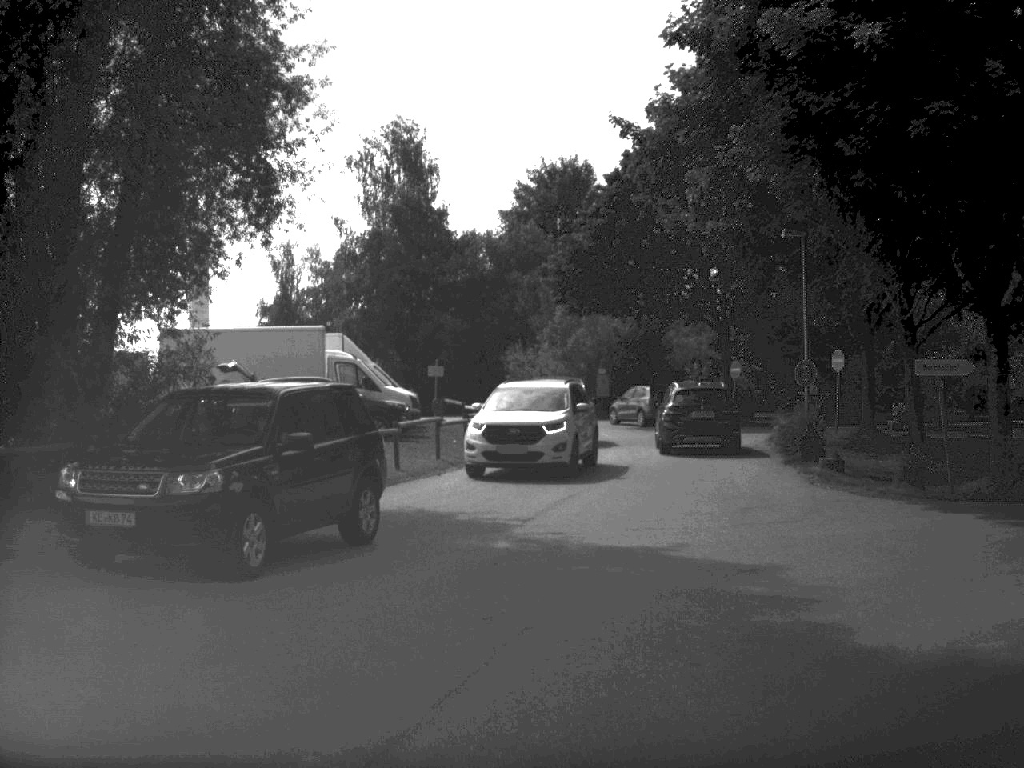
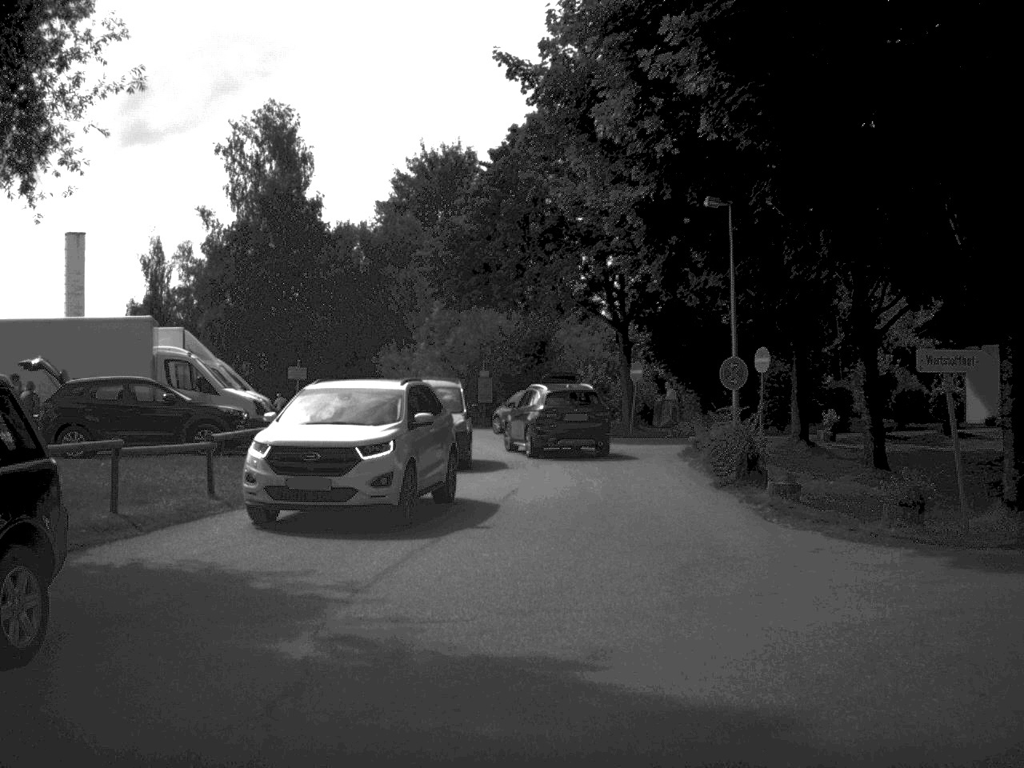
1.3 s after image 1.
(+0.3, +5.5) m; +5°
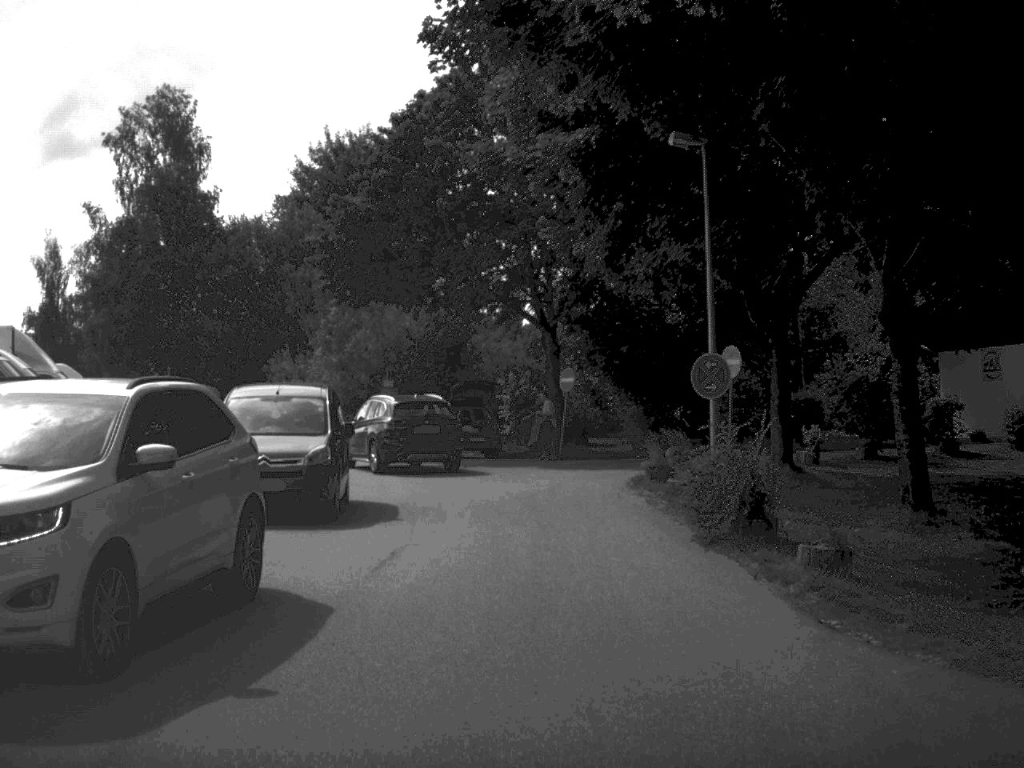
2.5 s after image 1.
(+0.2, +6.6) m; +3°
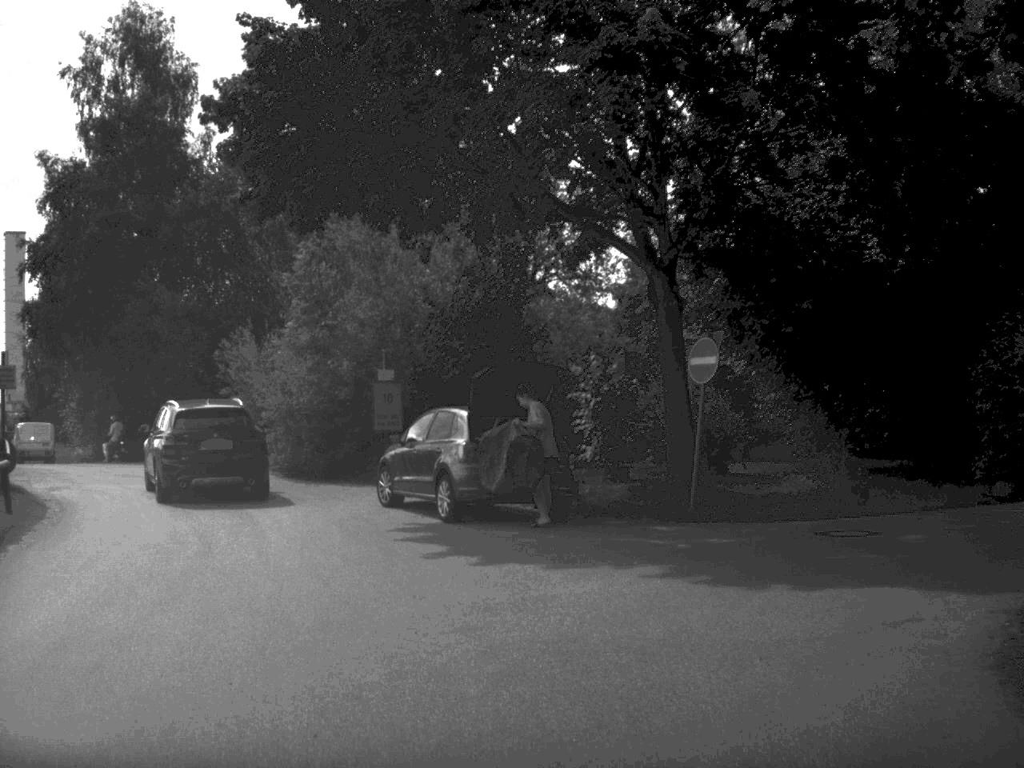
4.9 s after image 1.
(-0.1, +16.1) m; -4°
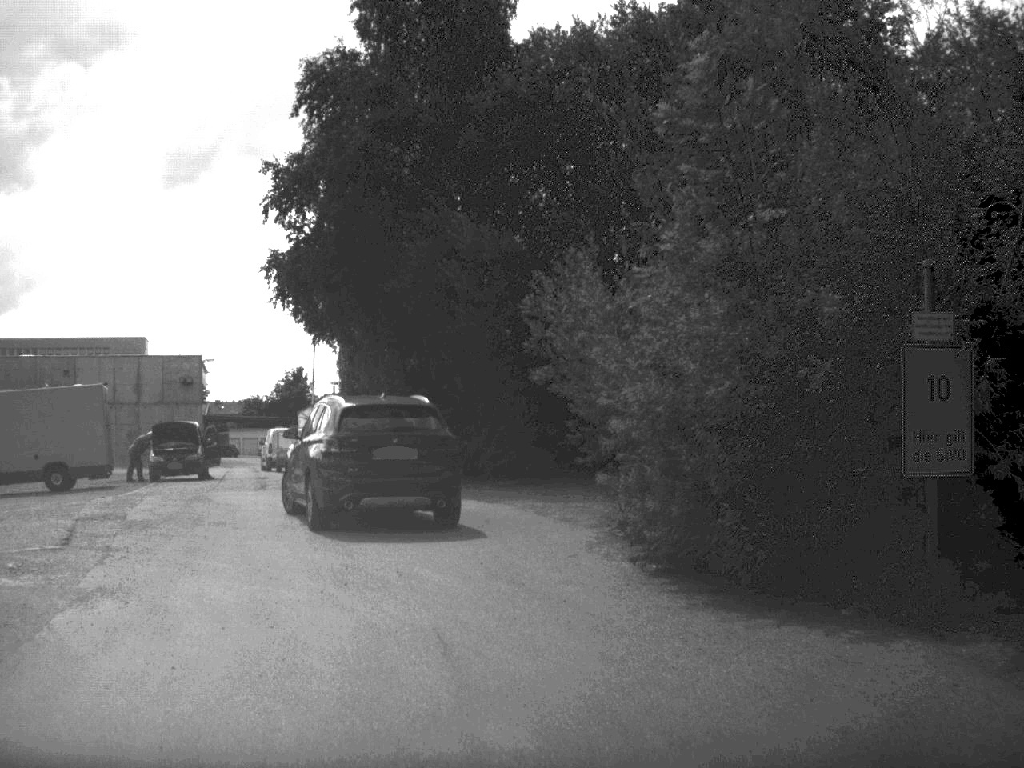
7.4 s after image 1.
(-2.3, +14.3) m; -16°
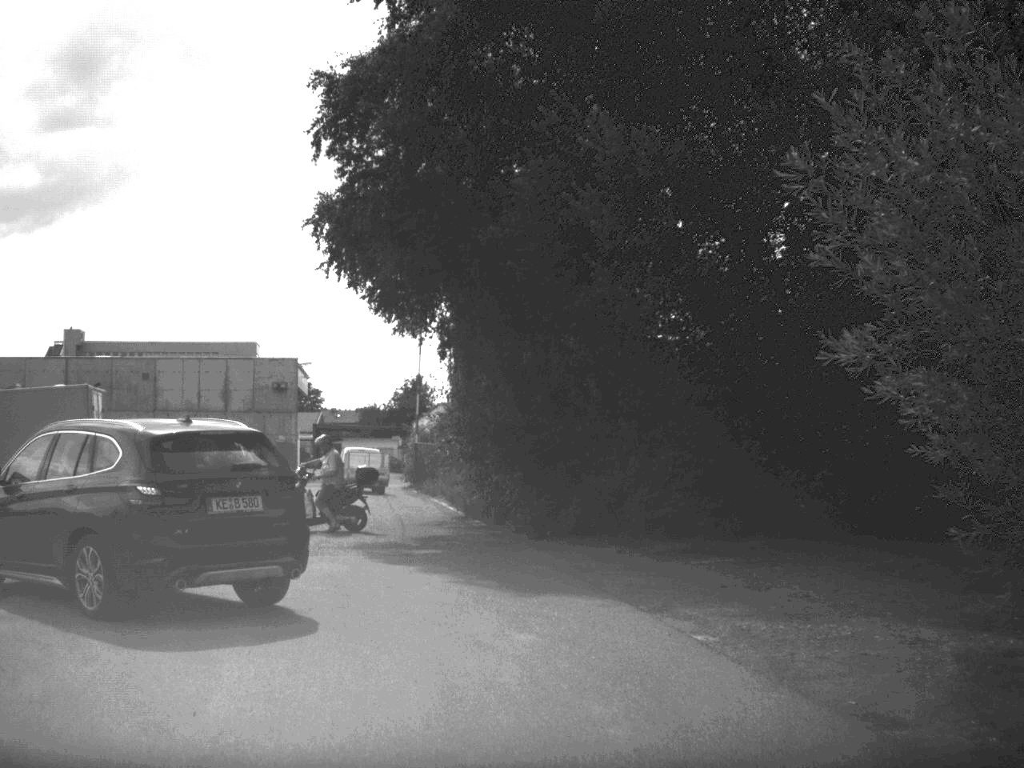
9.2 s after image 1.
(-0.5, +9.8) m; -6°
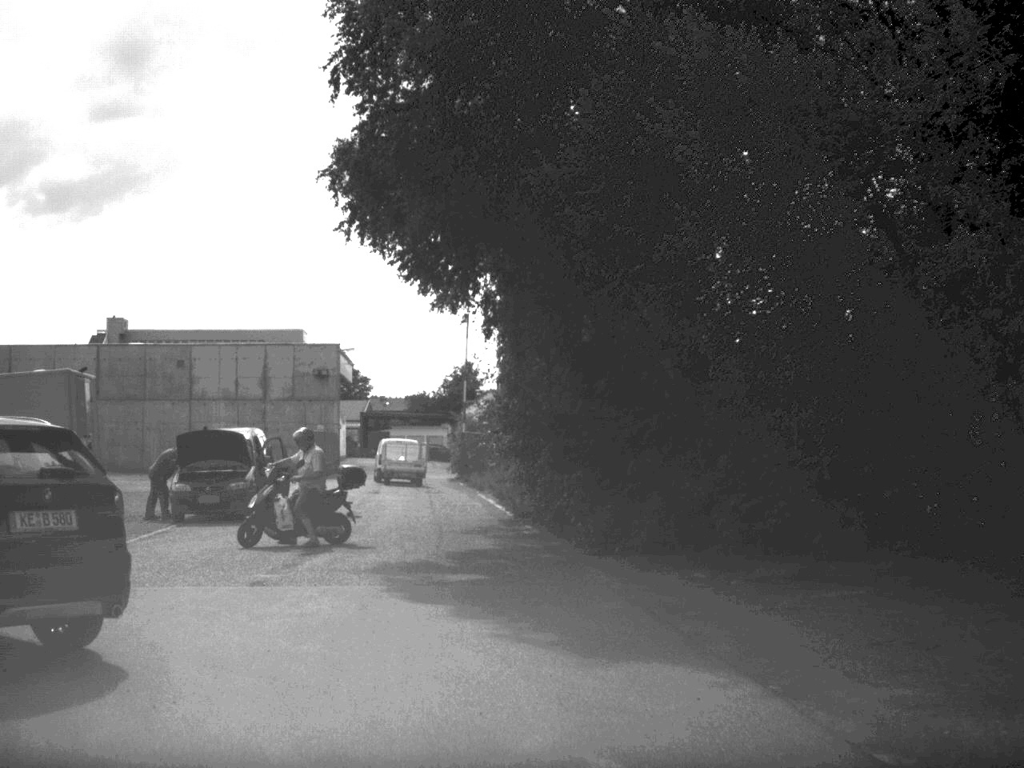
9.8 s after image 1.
(-0.1, +3.6) m; -2°
